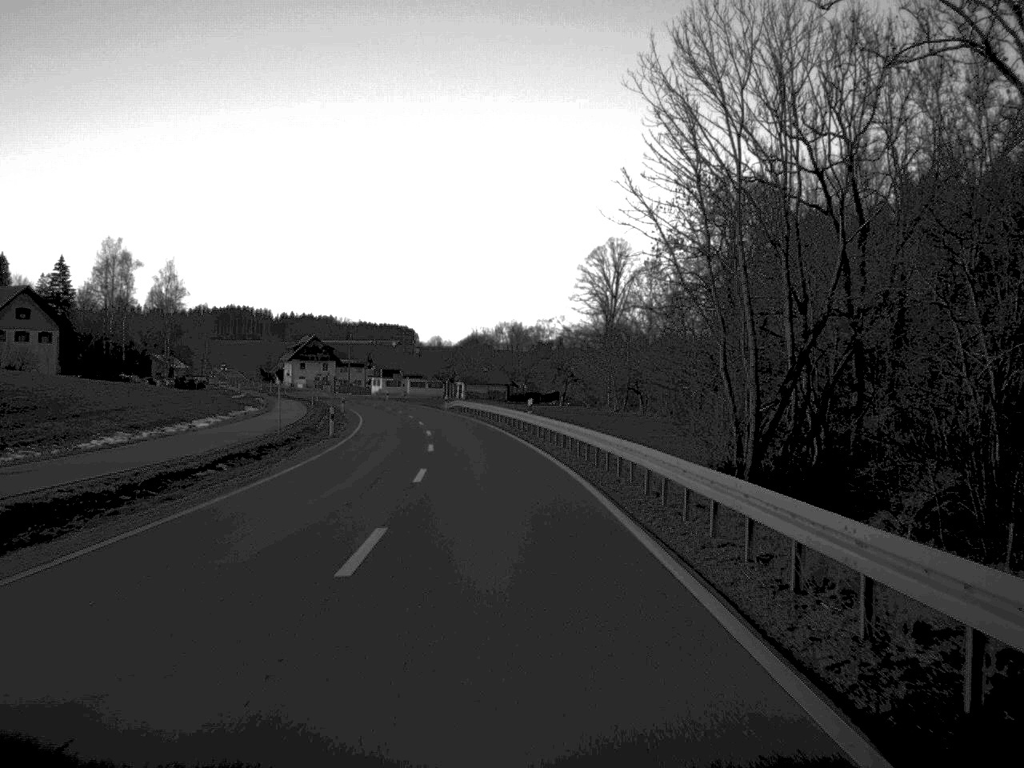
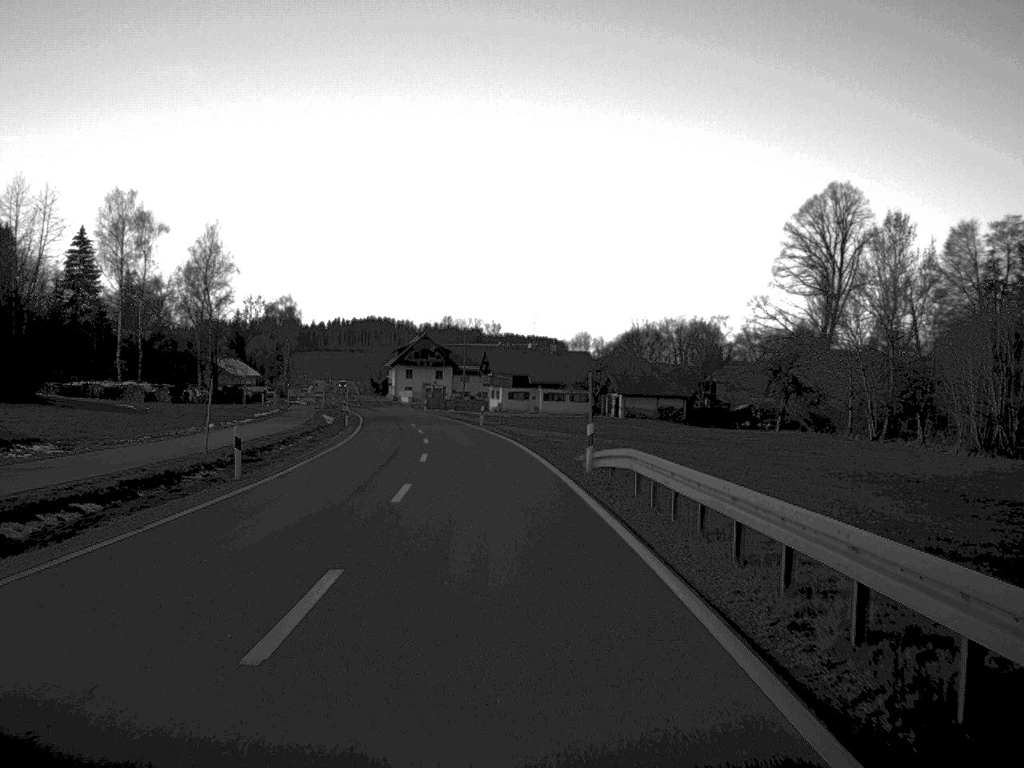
(-3.7, +63.4) m; -7°
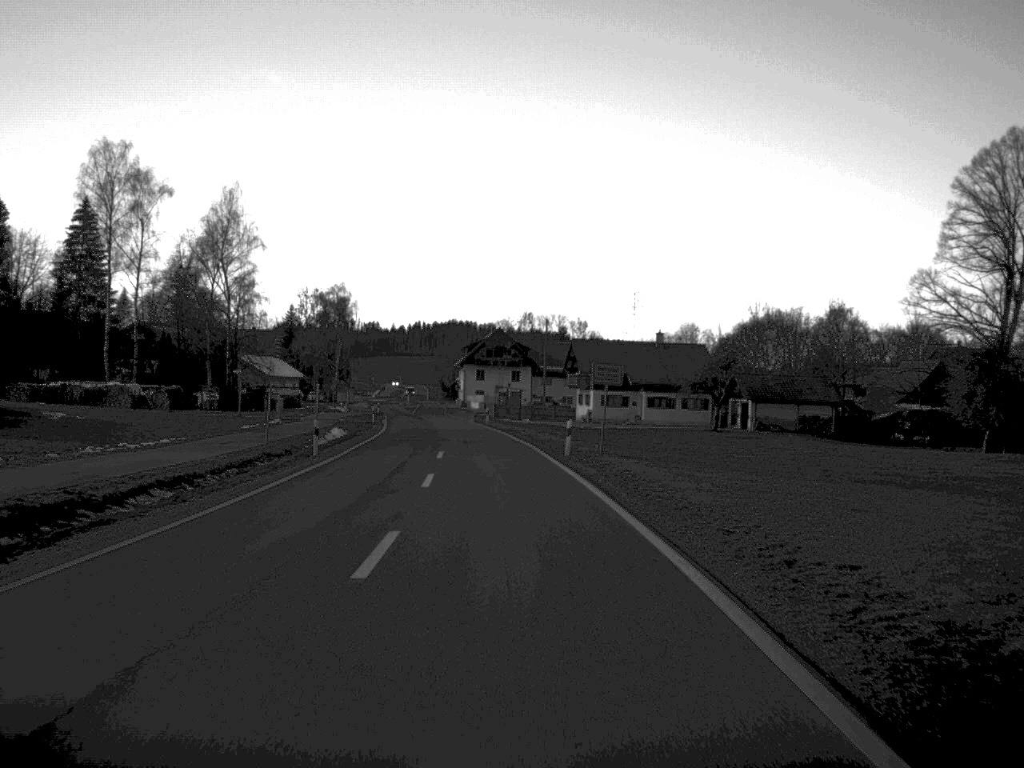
(-1.1, +32.4) m; -4°
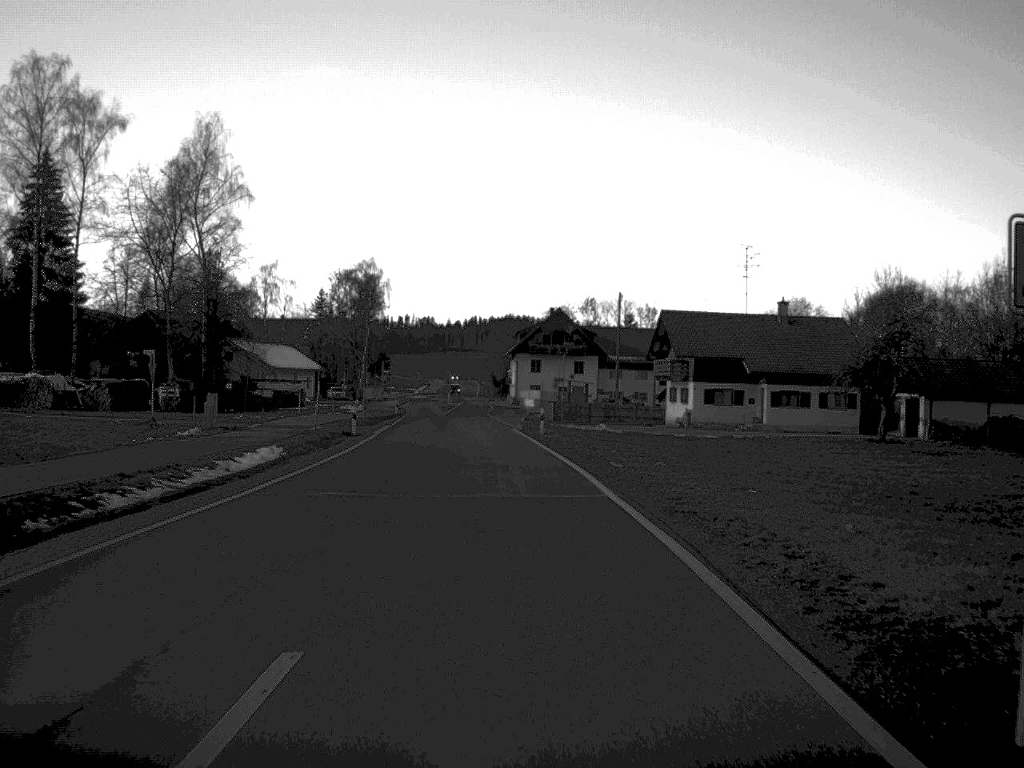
(-0.7, +31.4) m; -3°
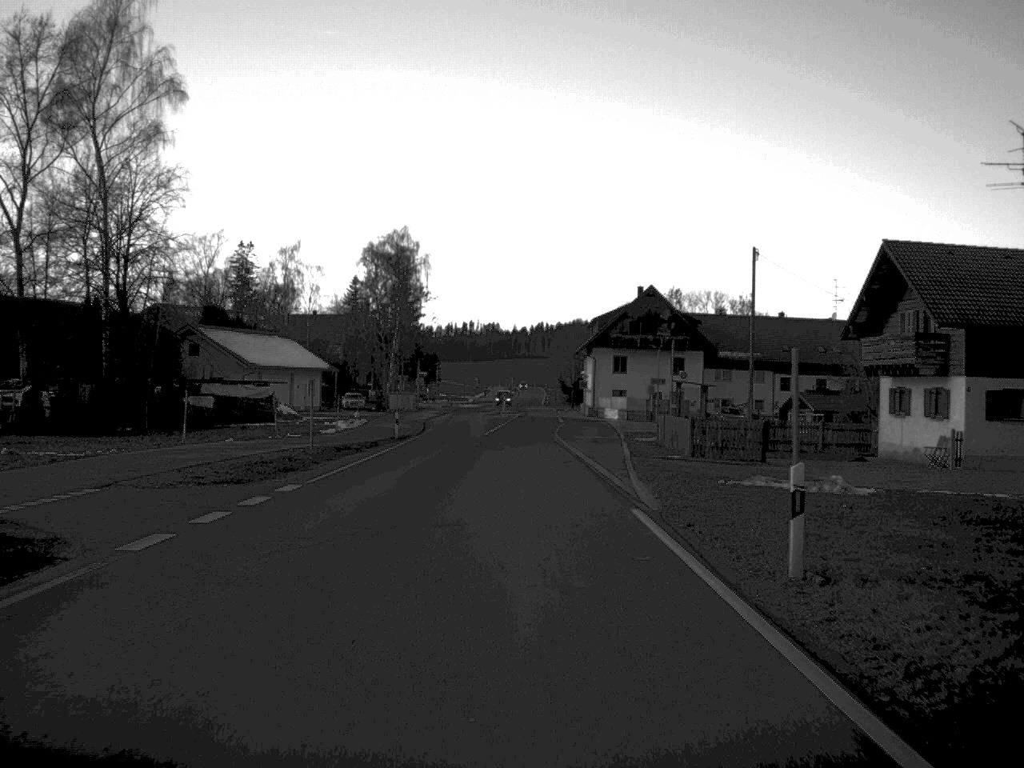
(-1.1, +37.9) m; -3°
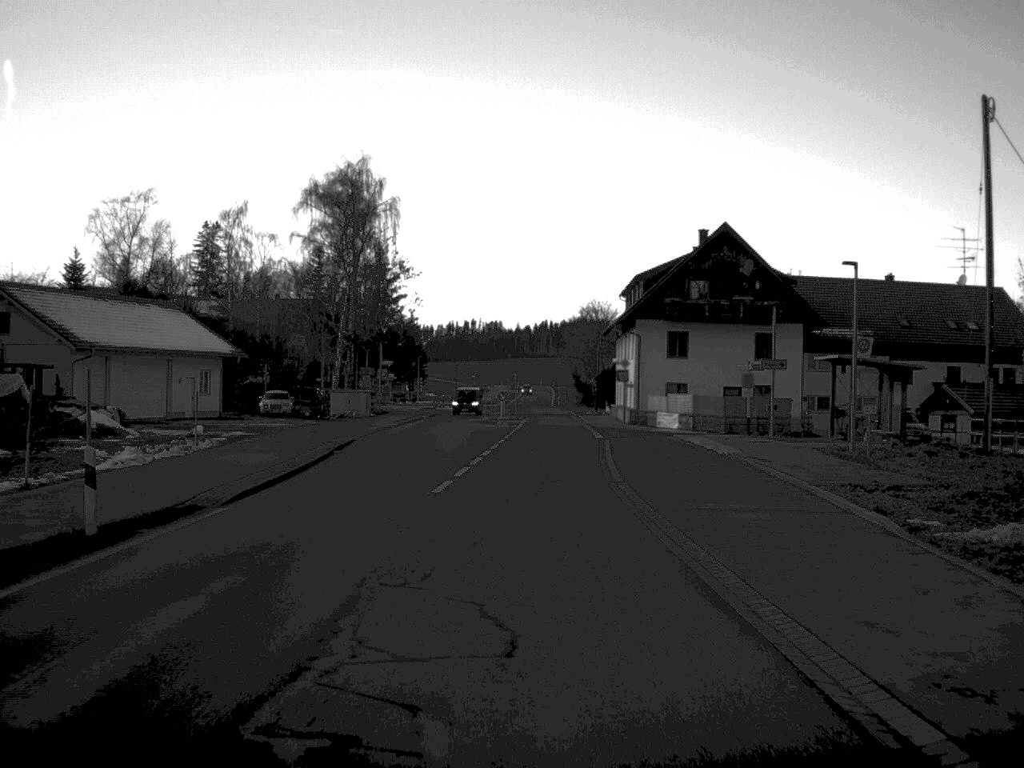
(-0.3, +37.4) m; 0°
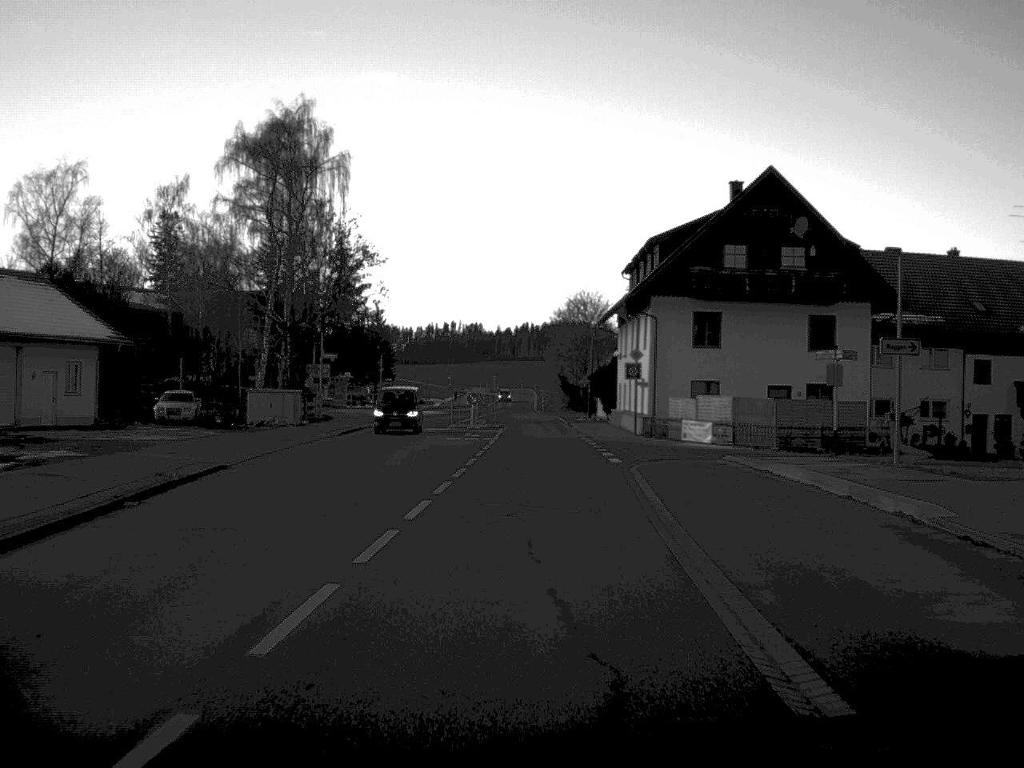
(+0.1, +18.1) m; +1°
